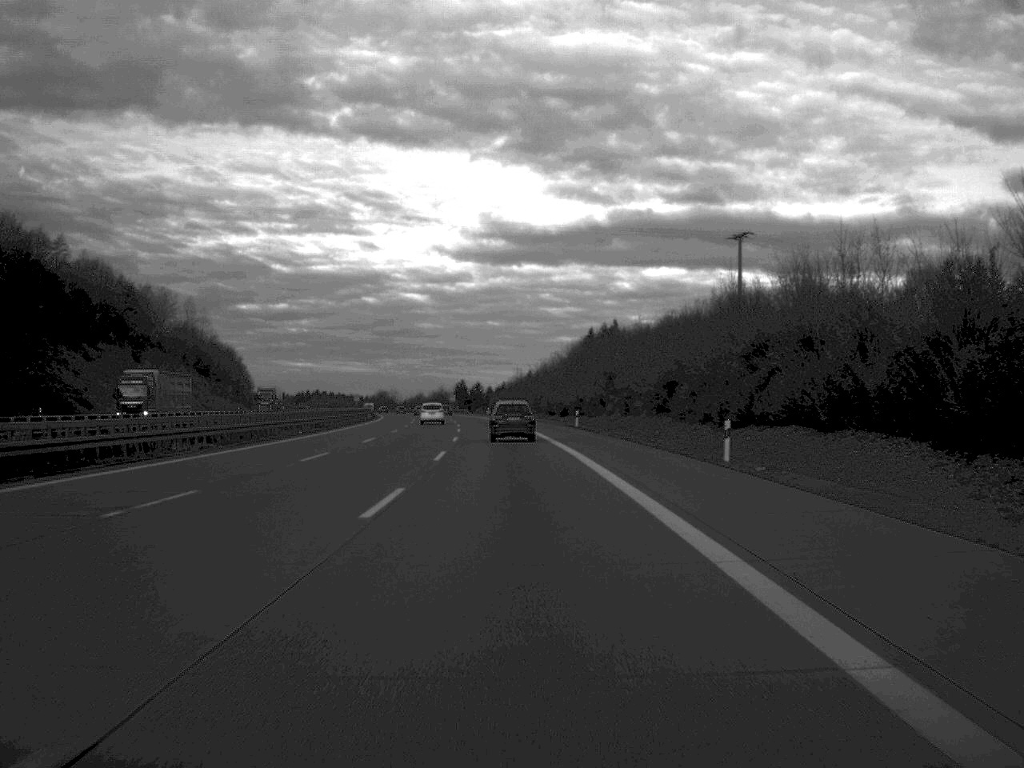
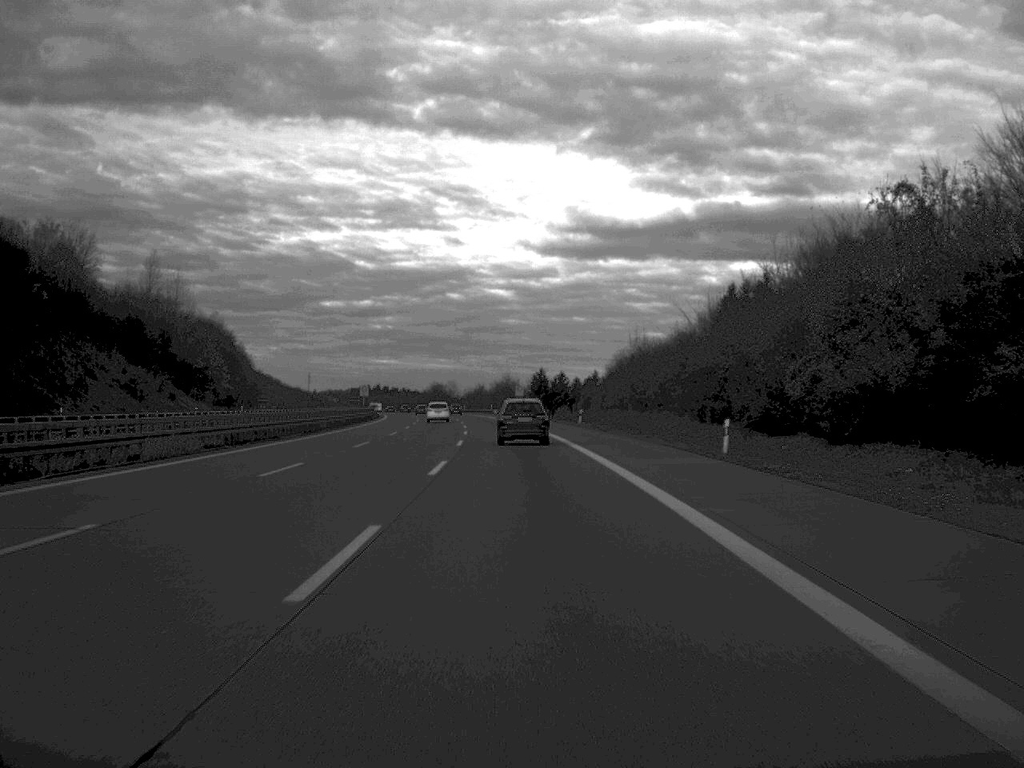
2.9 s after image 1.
(-3.3, +97.4) m; -4°
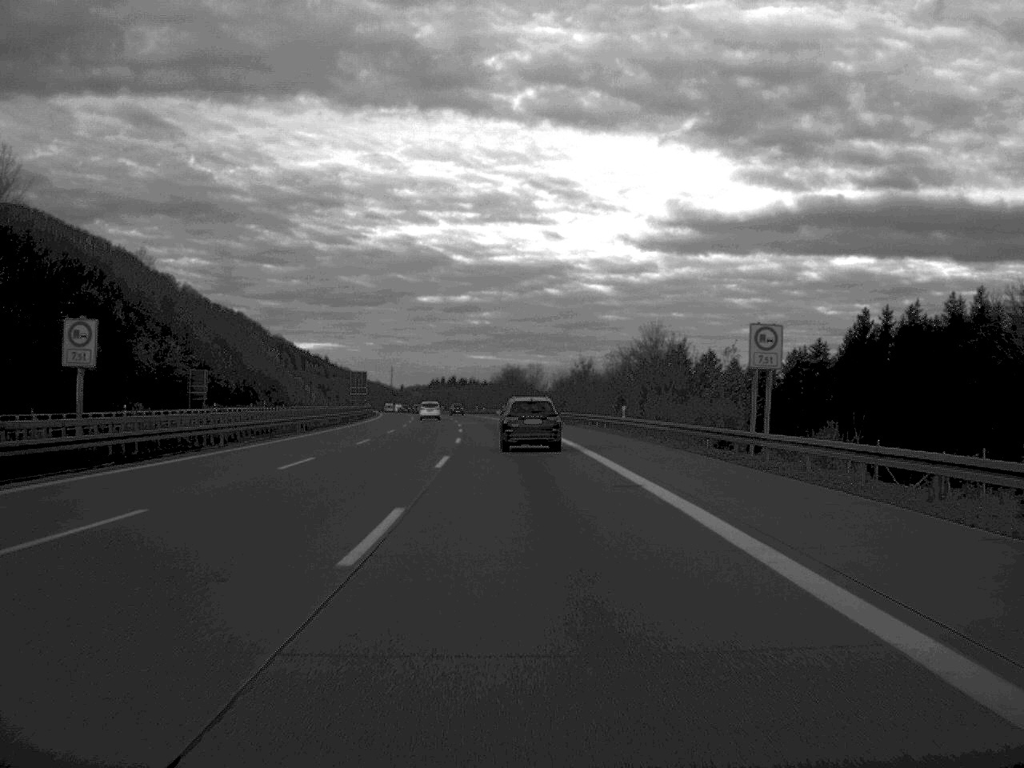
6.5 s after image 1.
(-5.1, +122.9) m; -4°
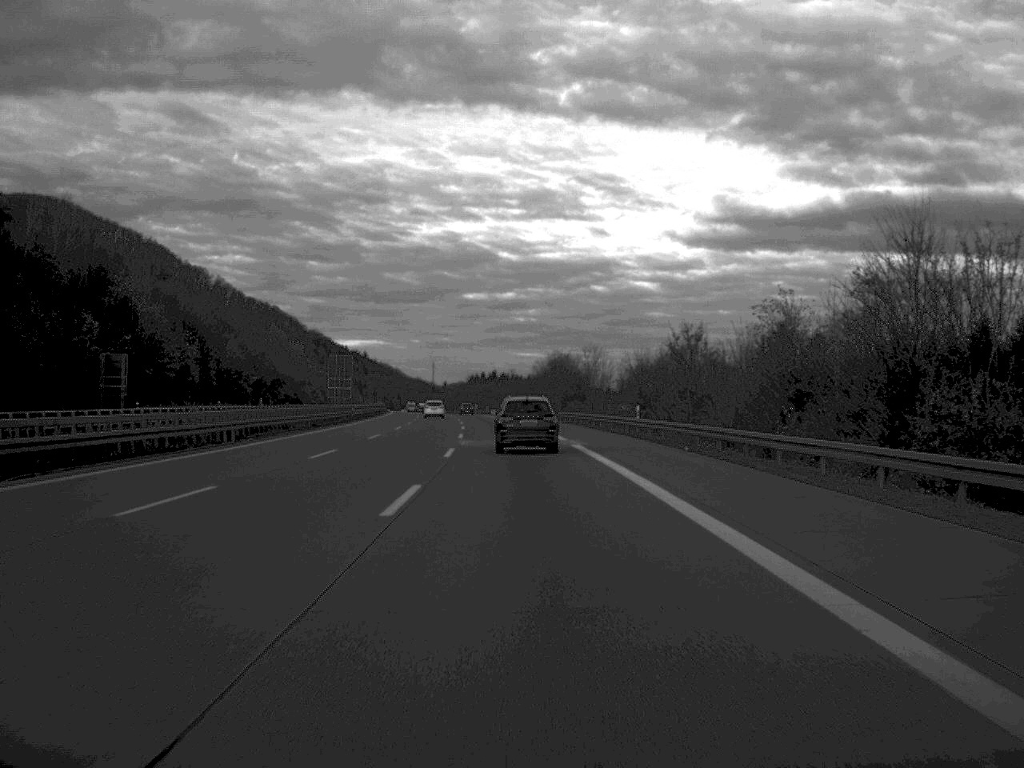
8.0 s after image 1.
(-0.8, +48.4) m; -2°
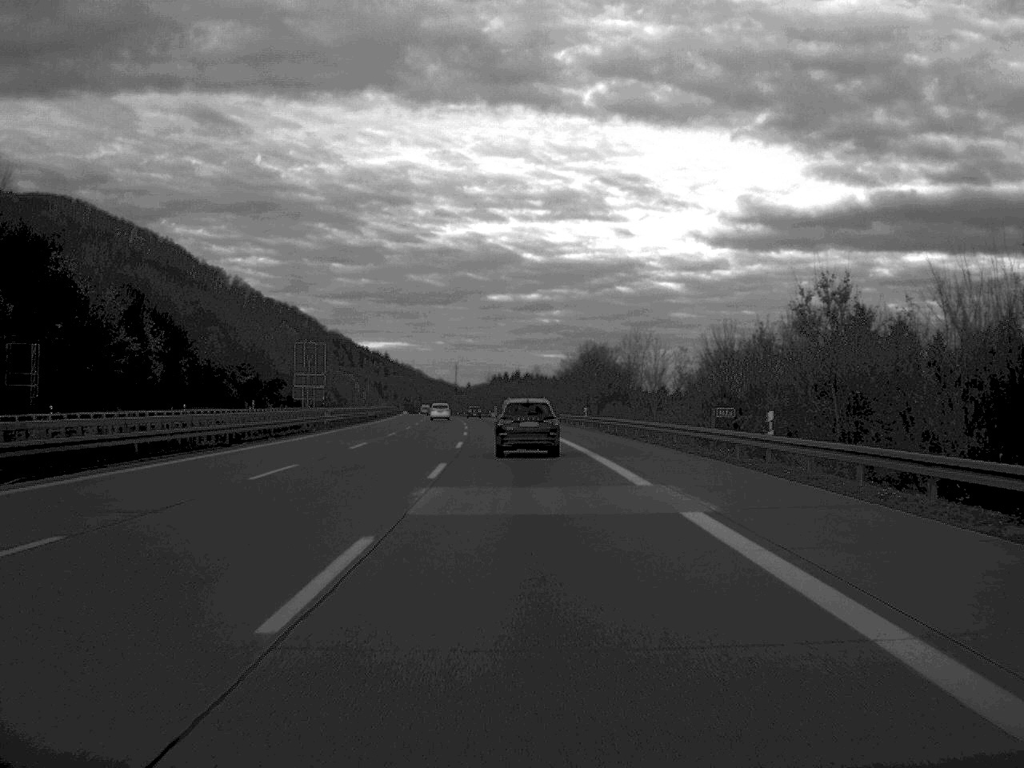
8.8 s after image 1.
(-0.2, +26.2) m; -1°
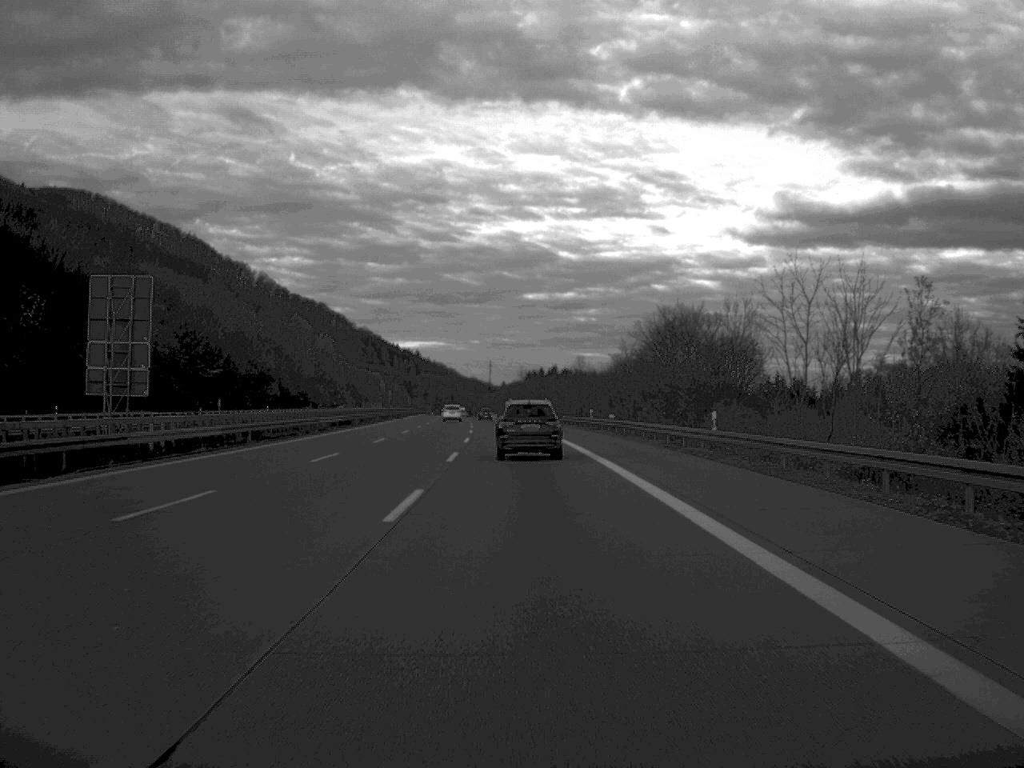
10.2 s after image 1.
(-0.7, +45.6) m; -2°
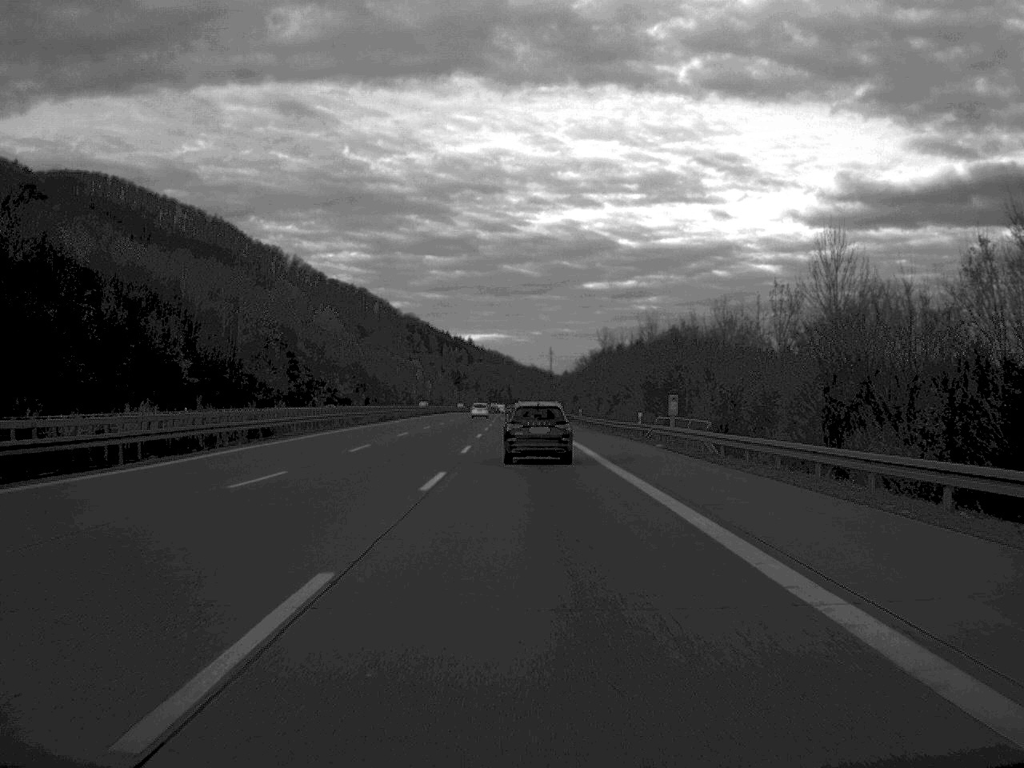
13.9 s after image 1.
(-3.3, +118.2) m; -3°
